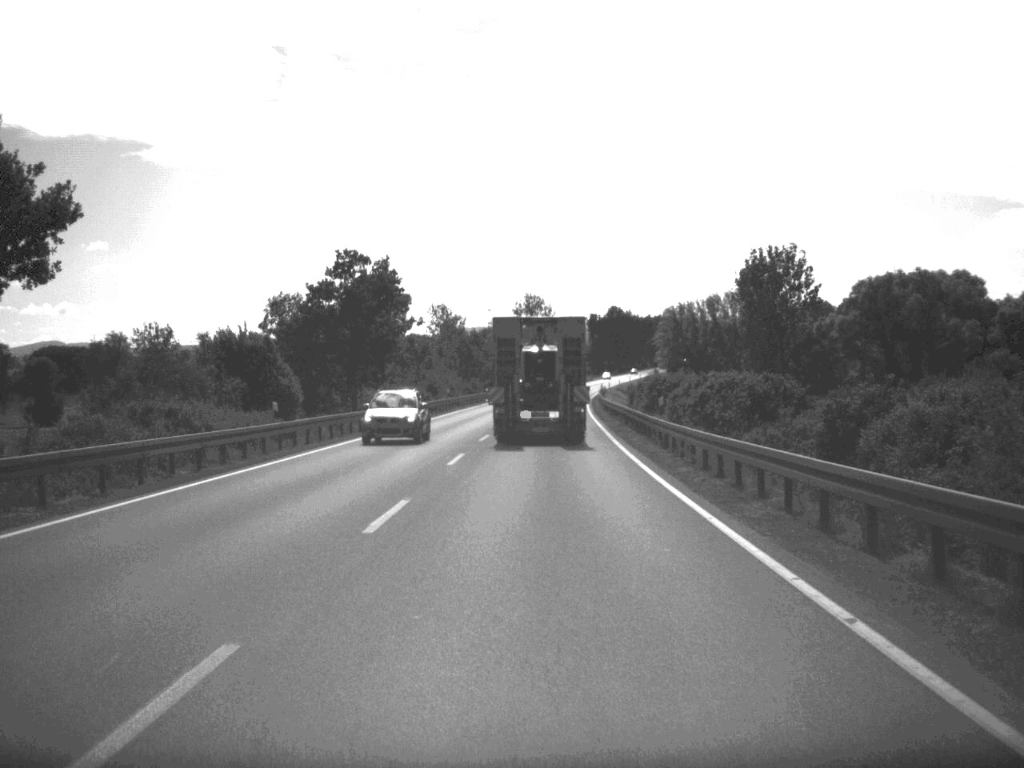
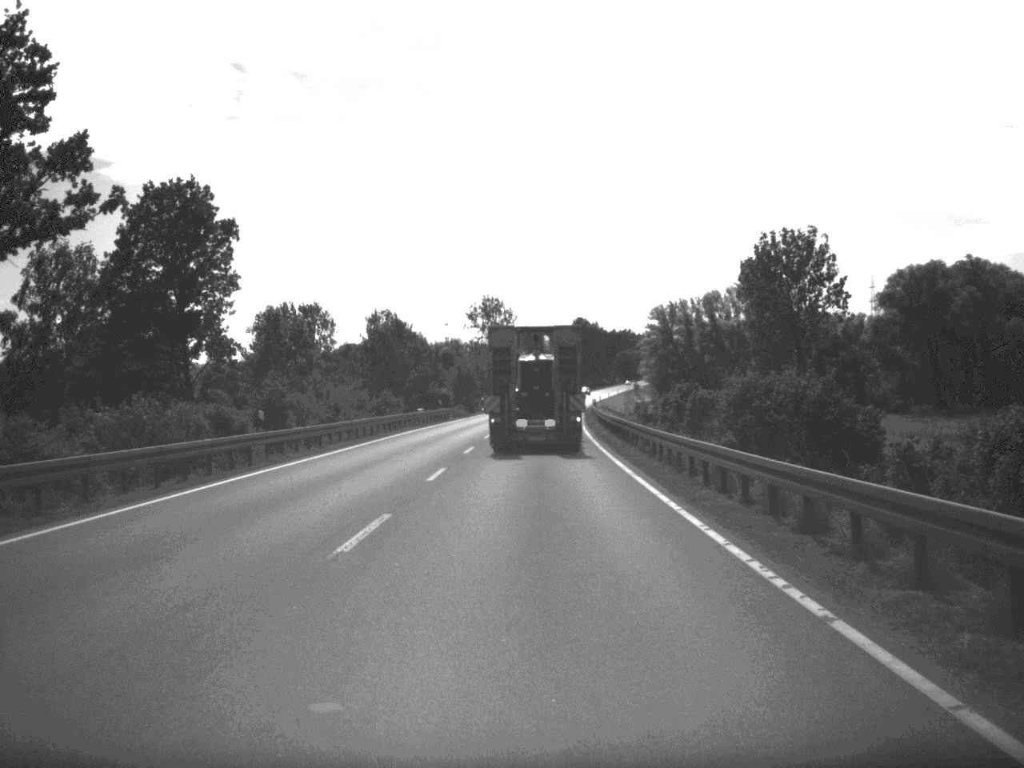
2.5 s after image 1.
(+0.7, +49.4) m; +2°
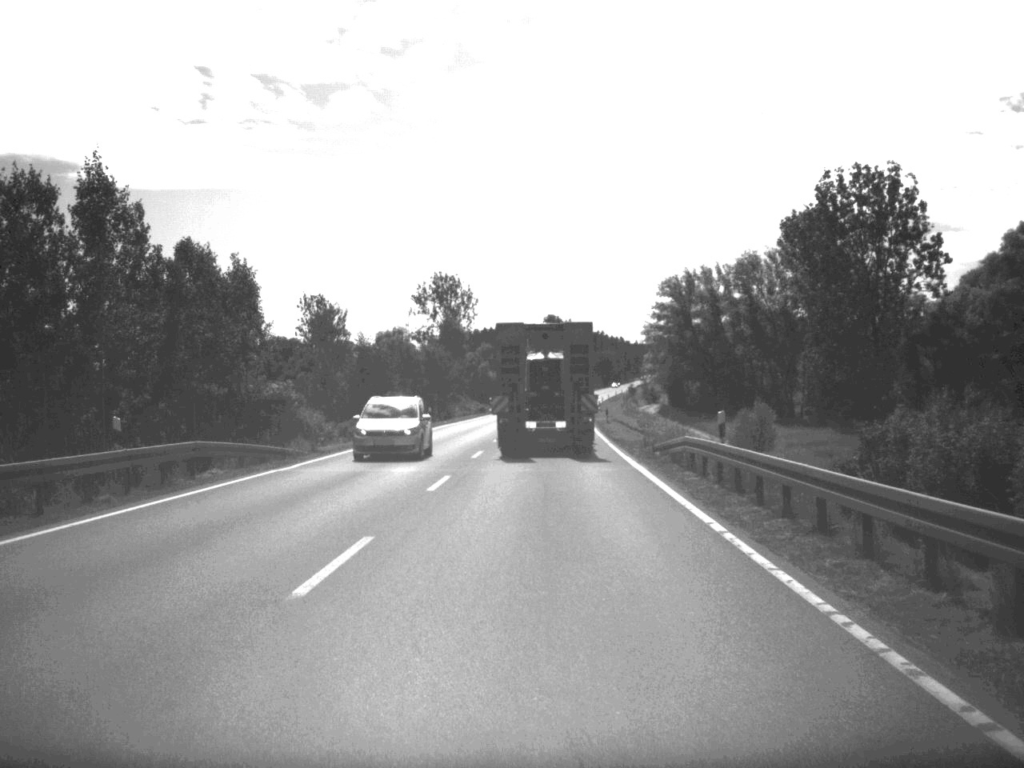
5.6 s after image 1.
(+0.5, +61.4) m; +1°
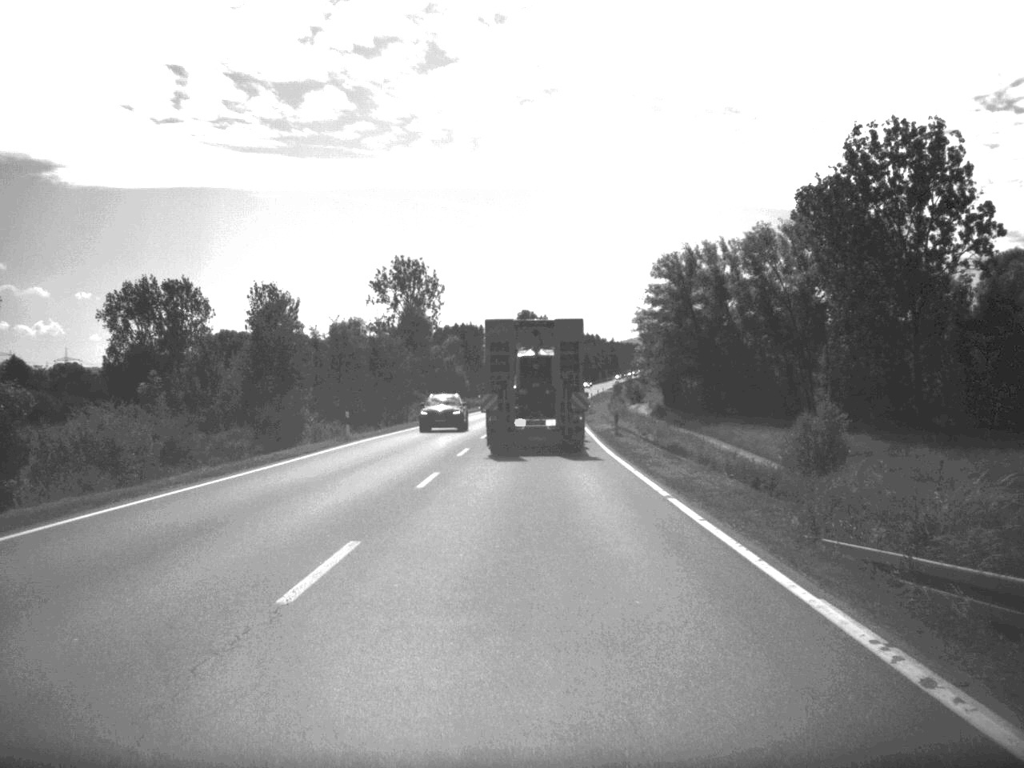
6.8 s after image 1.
(+0.2, +23.8) m; +1°
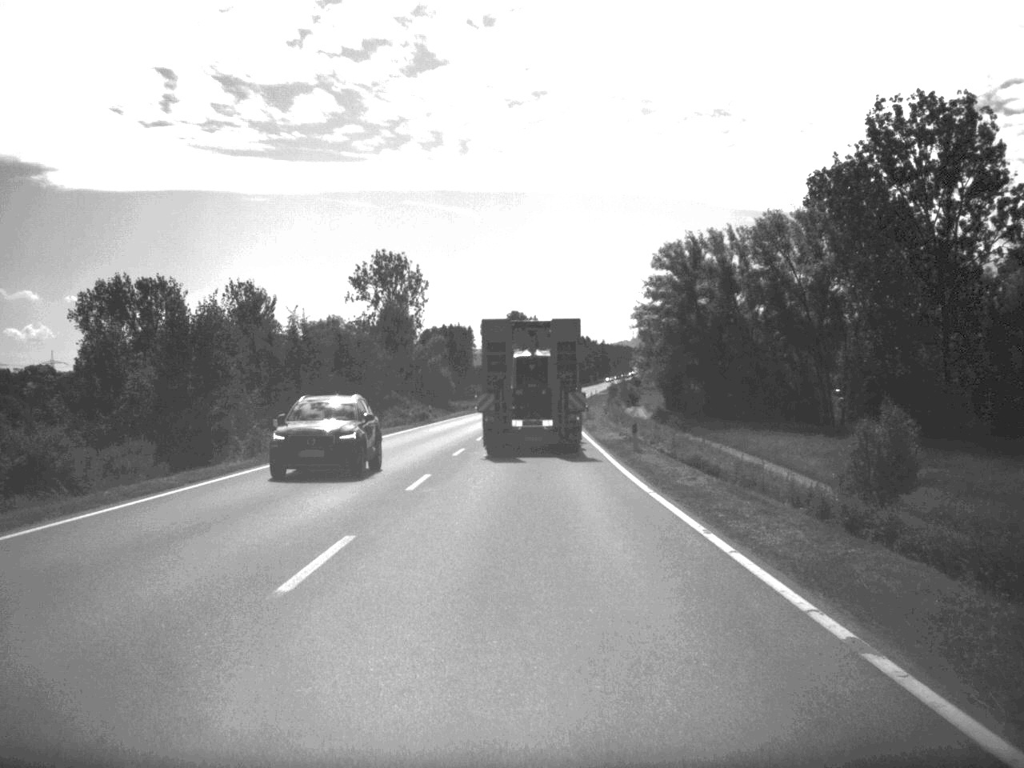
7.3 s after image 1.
(0.0, +11.5) m; 0°
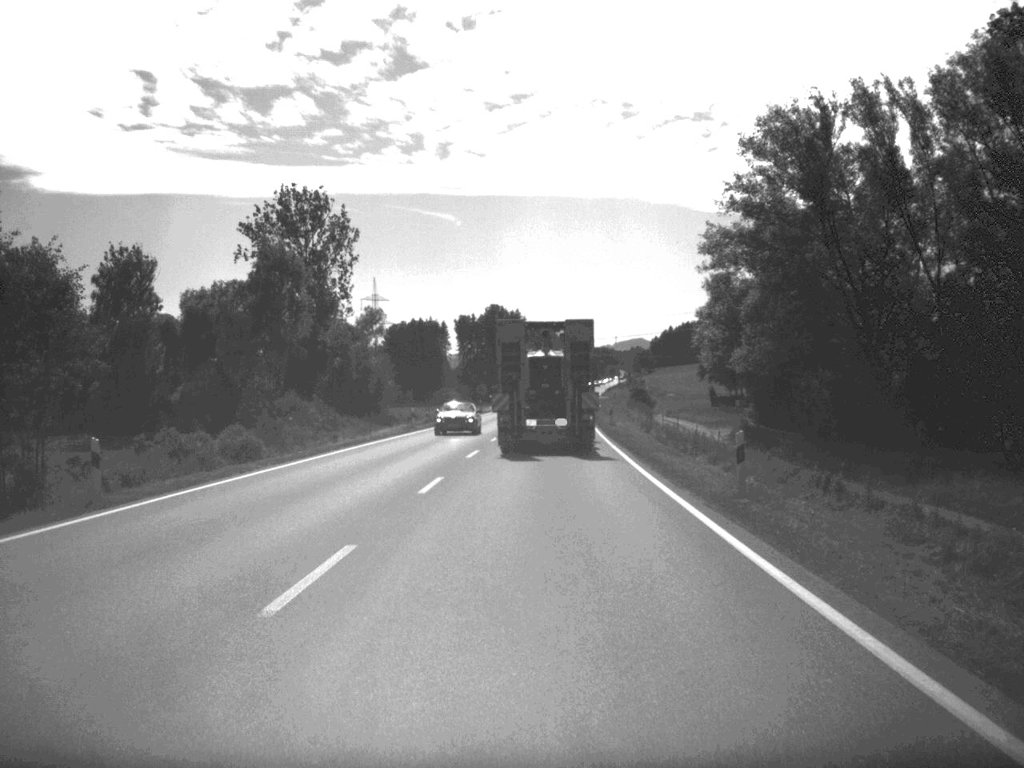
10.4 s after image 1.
(+0.2, +59.7) m; +1°
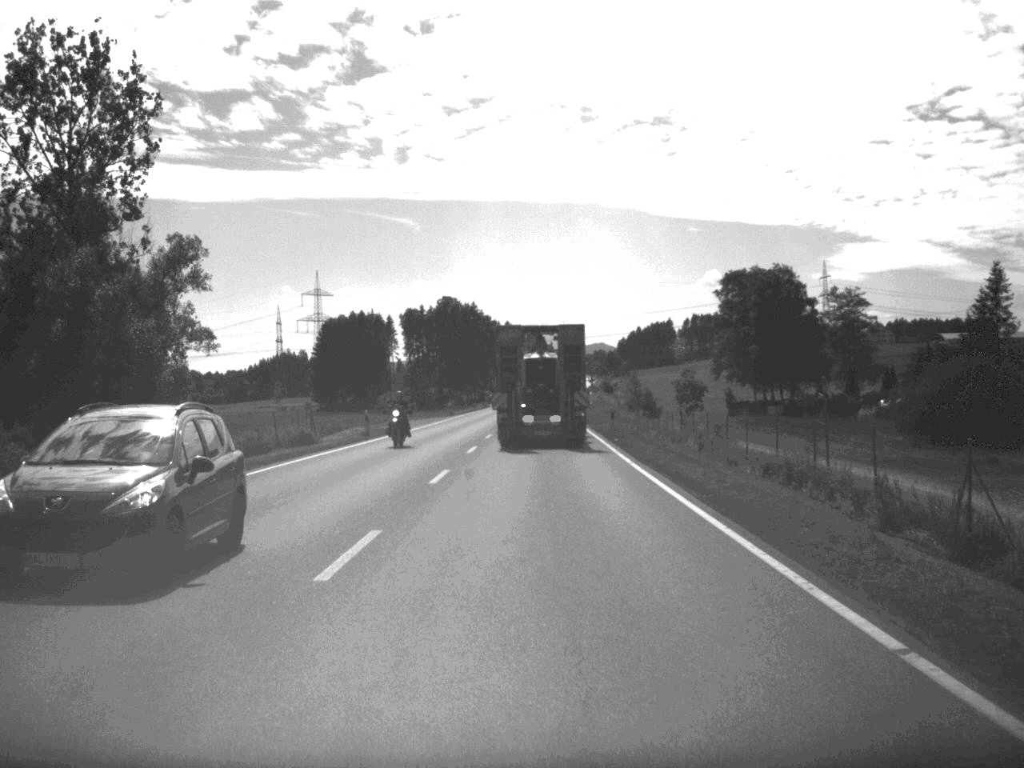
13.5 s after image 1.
(+0.8, +57.0) m; +2°
